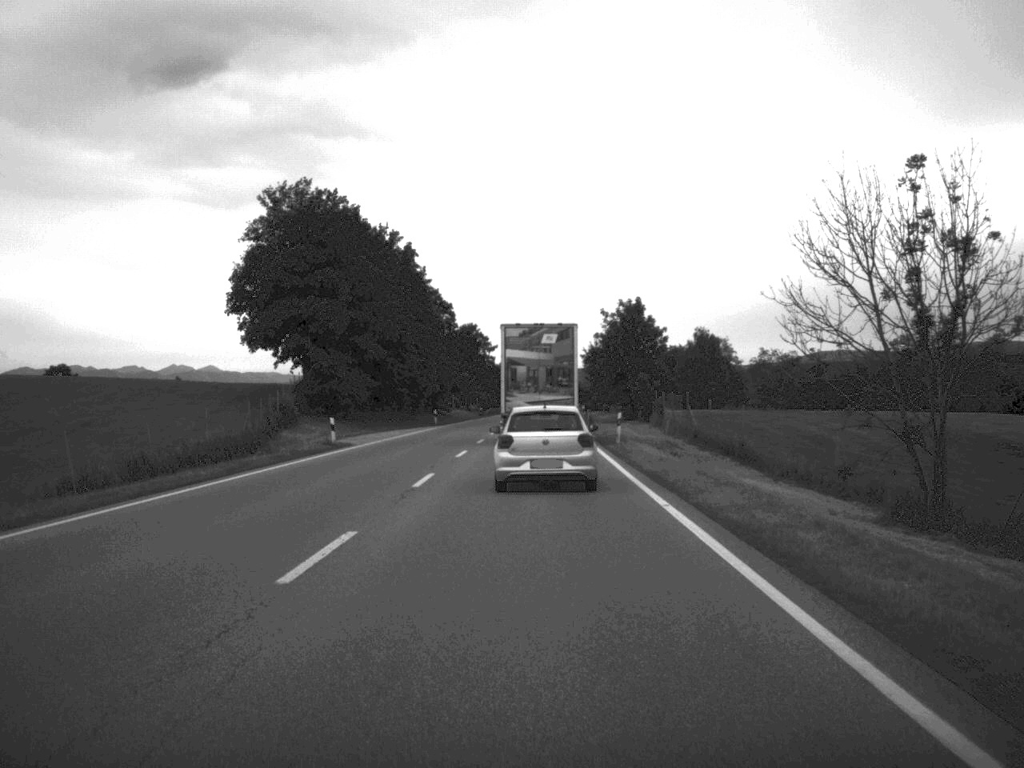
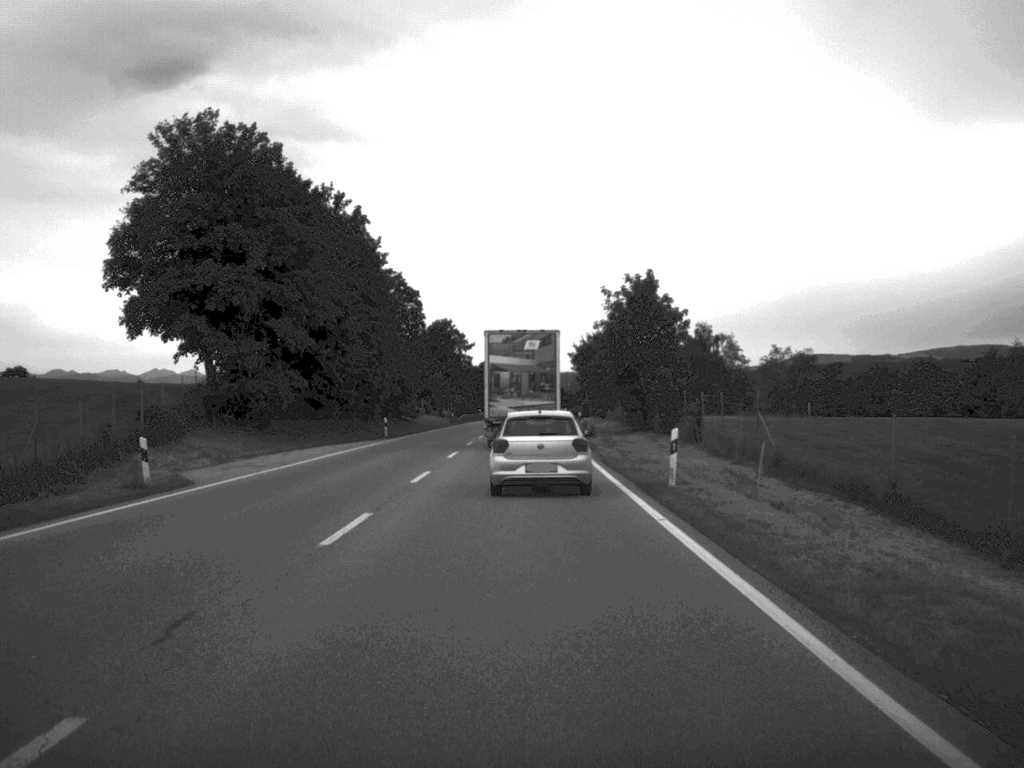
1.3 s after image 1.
(+0.1, +20.5) m; +1°
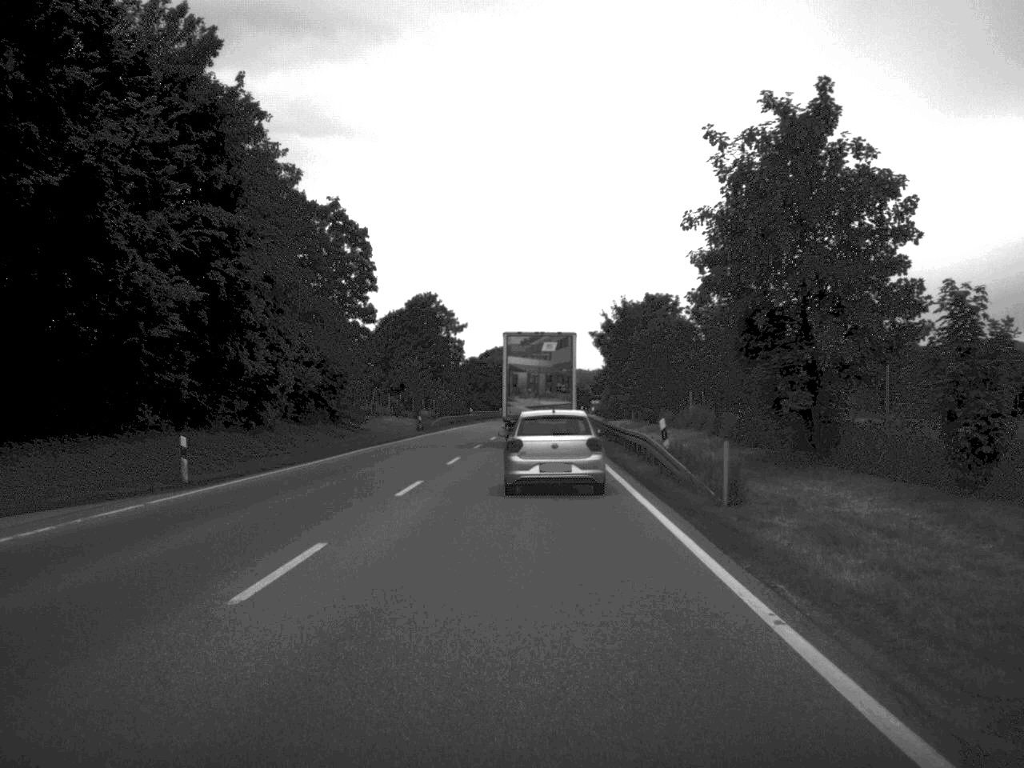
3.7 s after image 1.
(0.0, +39.3) m; -1°
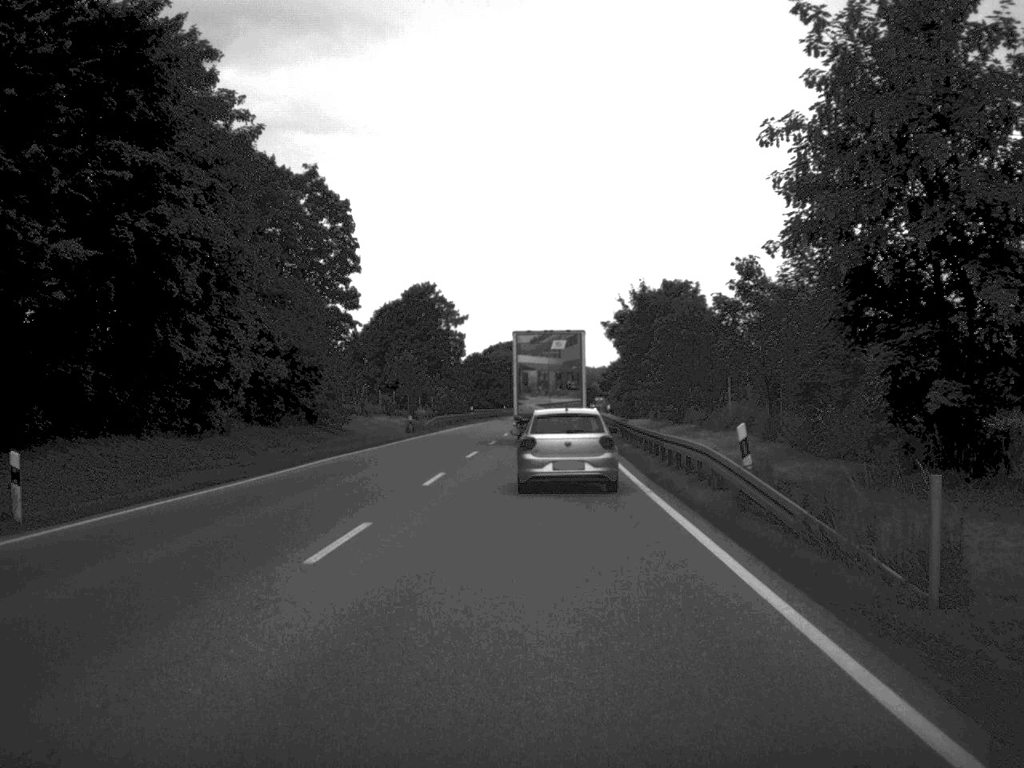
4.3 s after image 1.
(0.0, +9.3) m; 0°
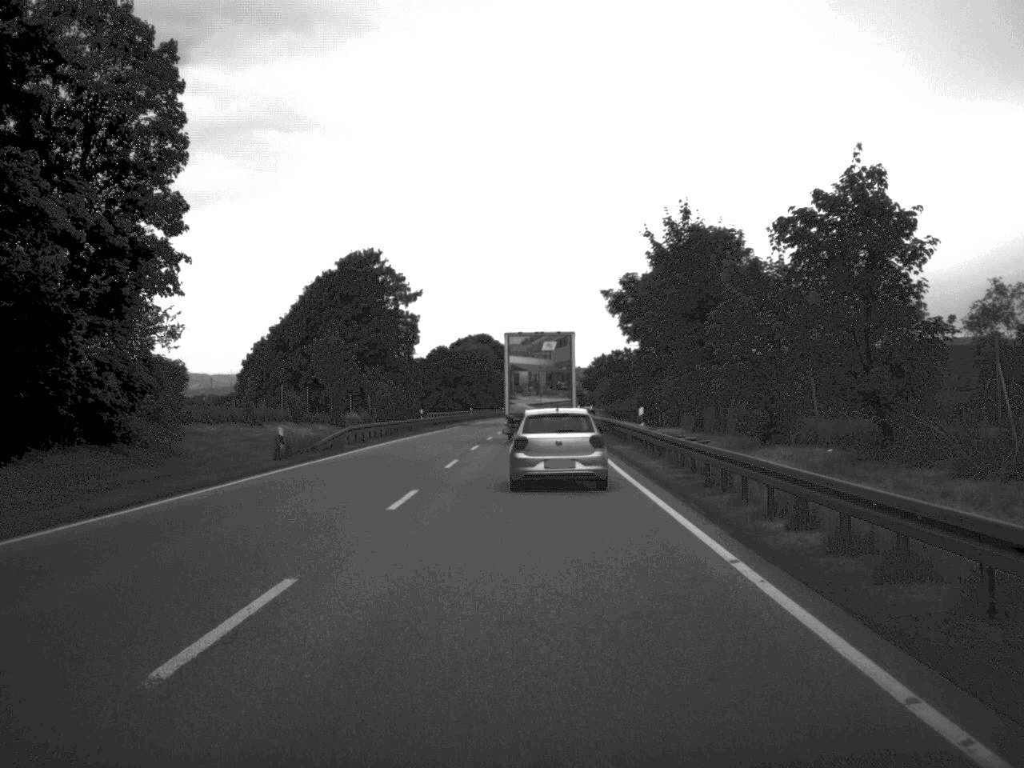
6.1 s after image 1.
(+0.2, +28.9) m; +1°
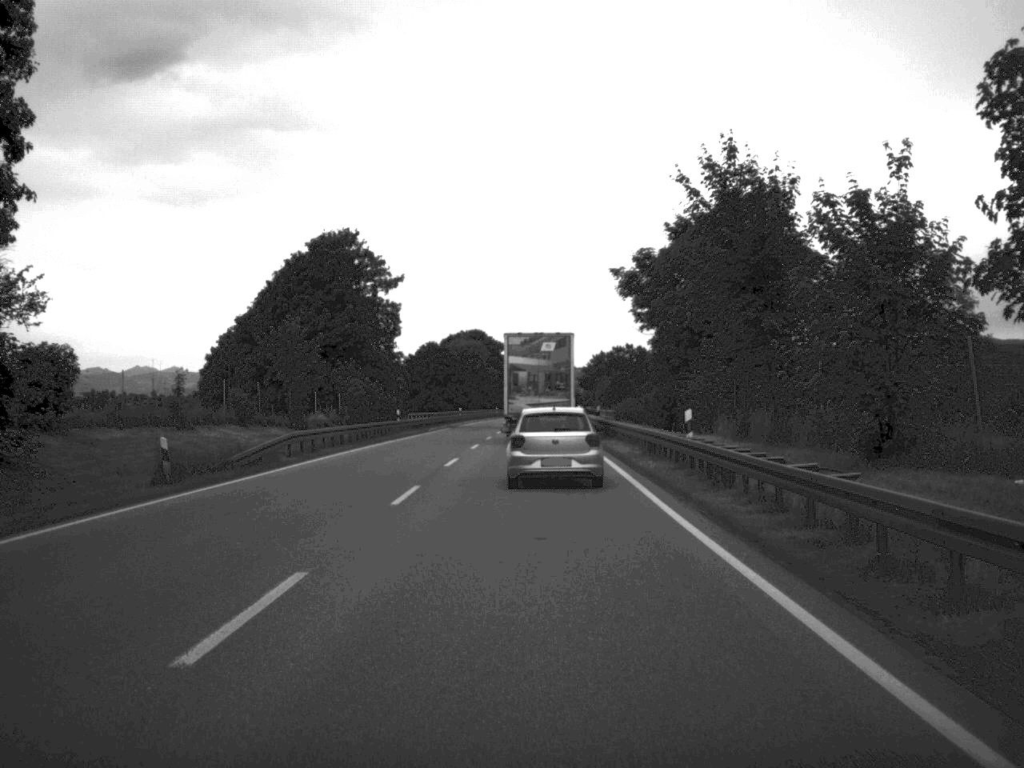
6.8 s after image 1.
(0.0, +11.2) m; 0°
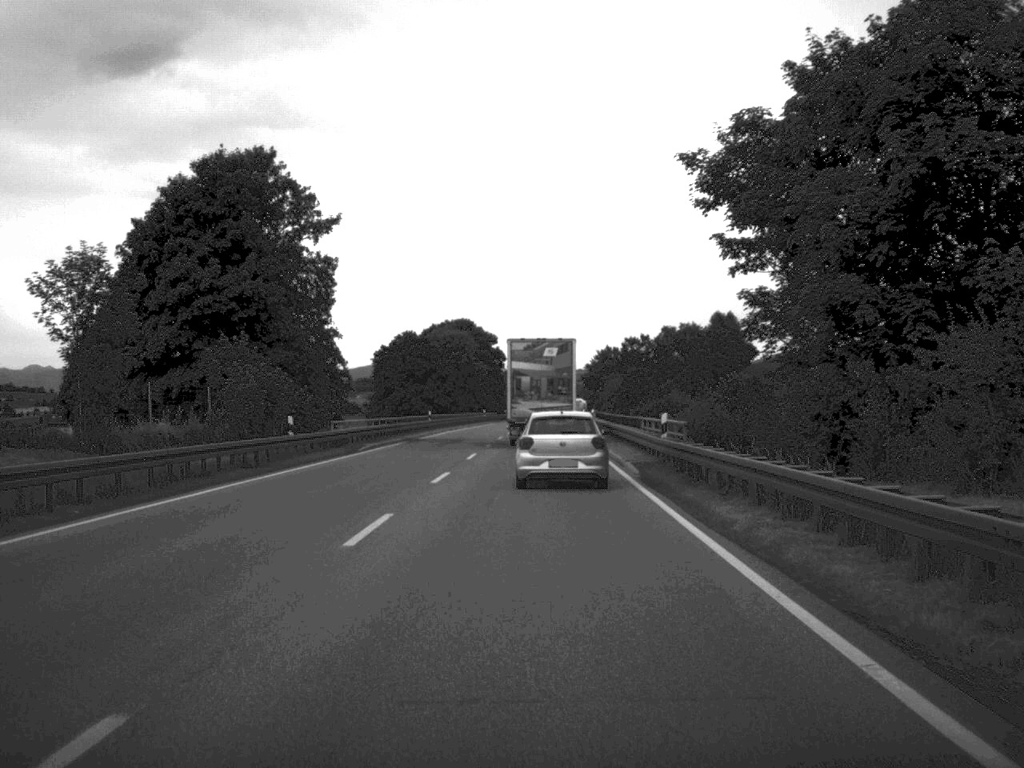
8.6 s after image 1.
(+0.1, +28.9) m; 0°
